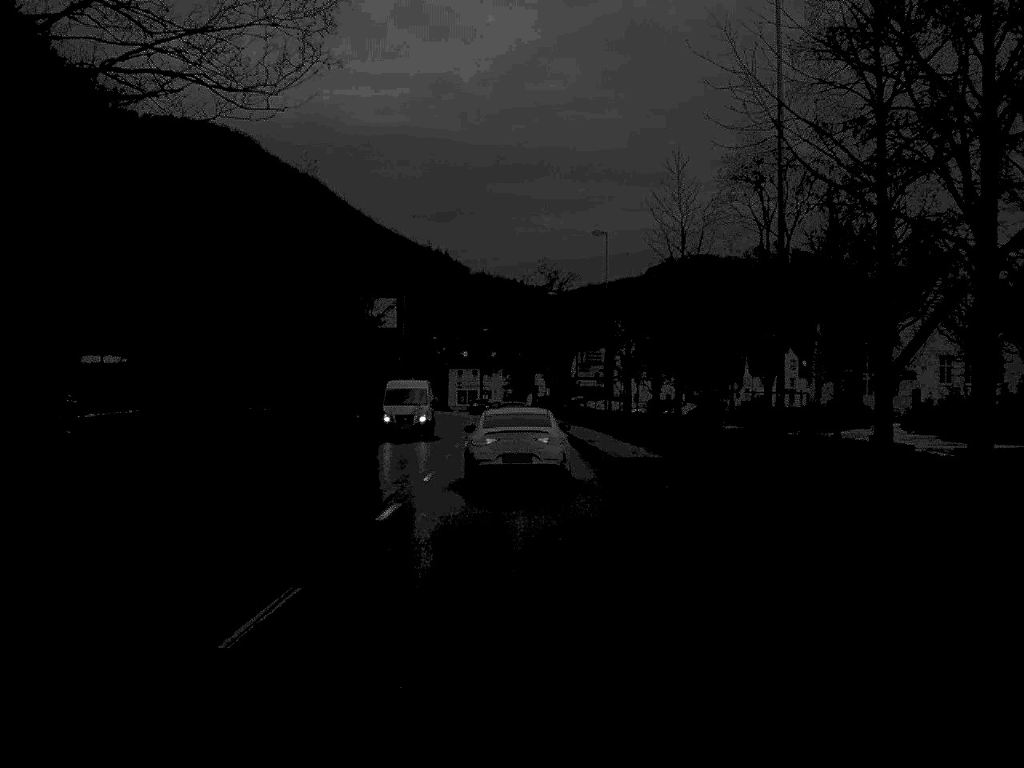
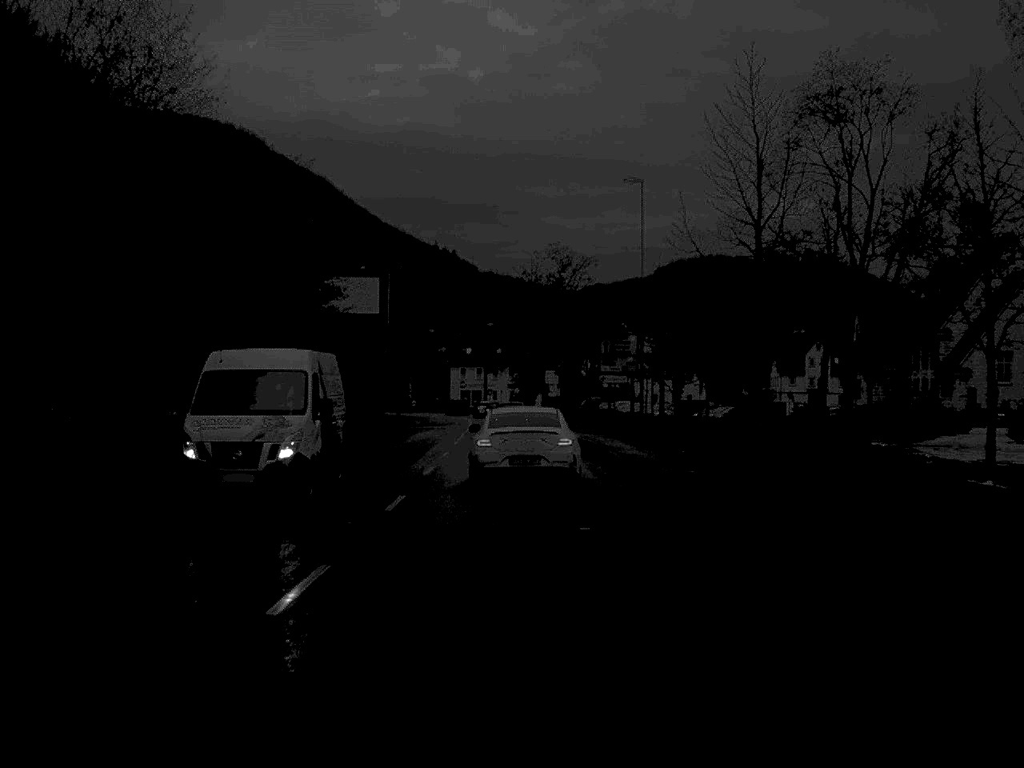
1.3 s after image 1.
(0.0, +16.3) m; 0°
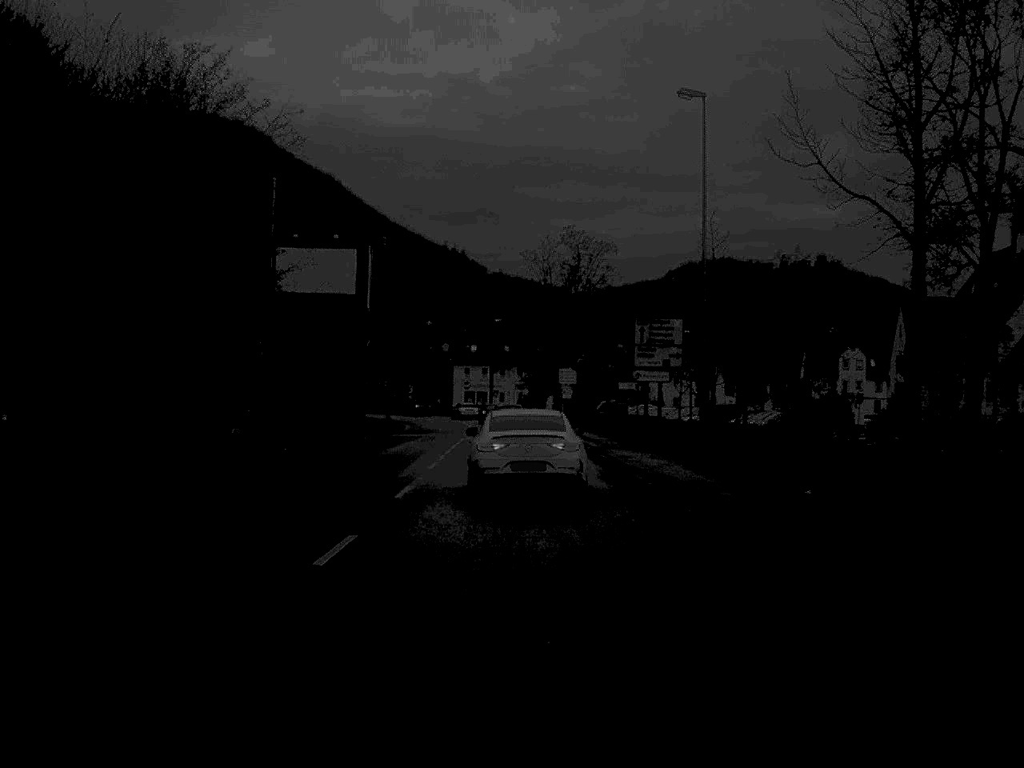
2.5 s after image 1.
(0.0, +15.0) m; 0°
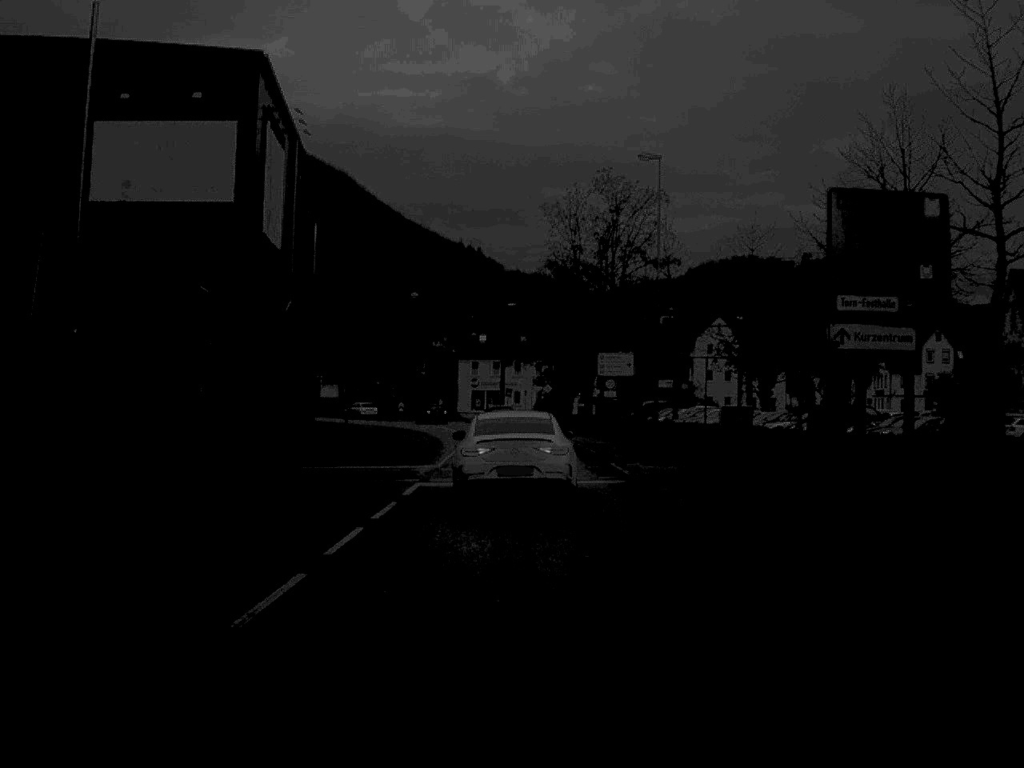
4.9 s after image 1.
(-0.2, +29.7) m; -1°
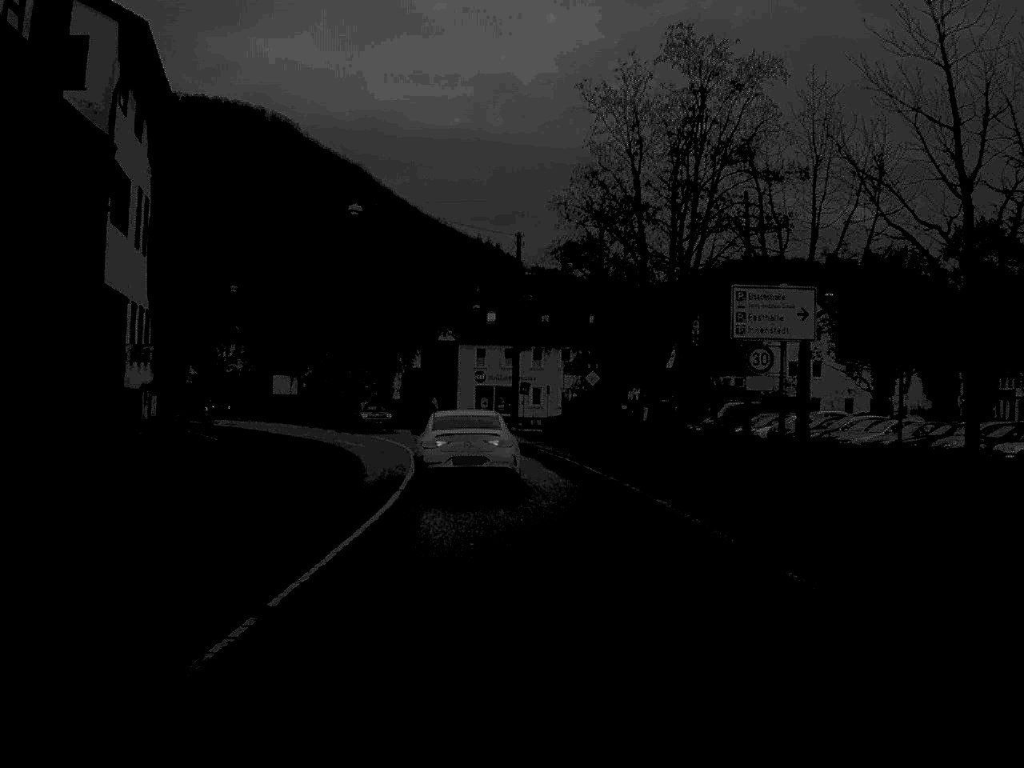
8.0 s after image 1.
(-0.2, +35.3) m; -1°
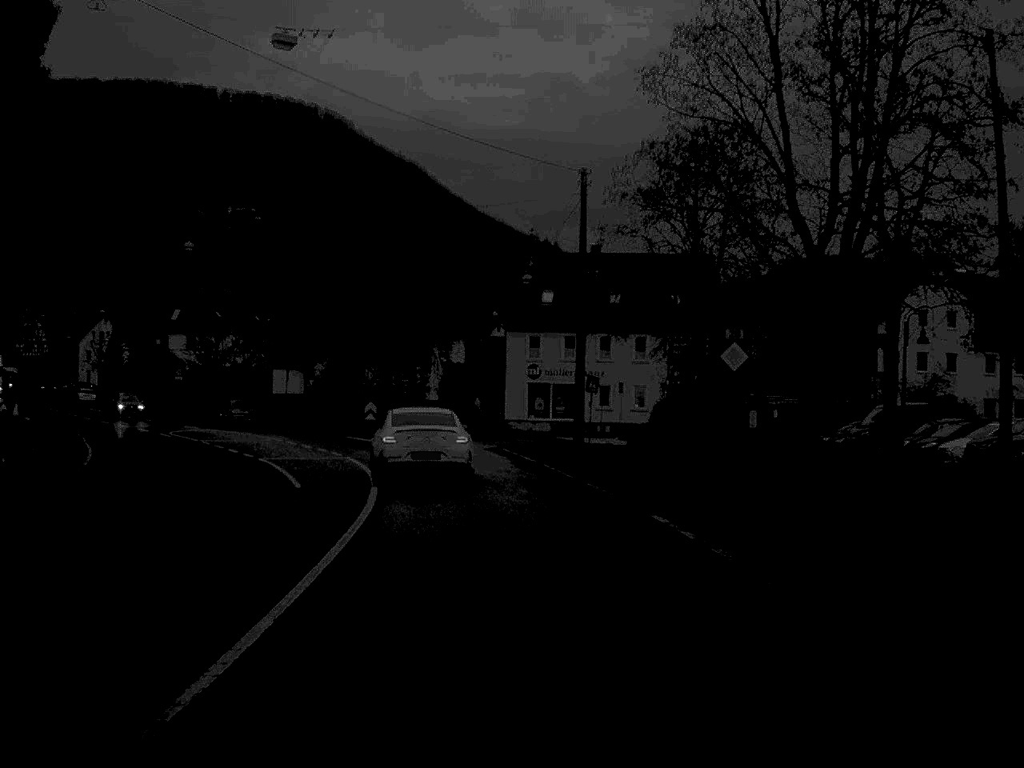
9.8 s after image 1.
(-0.3, +21.3) m; -3°
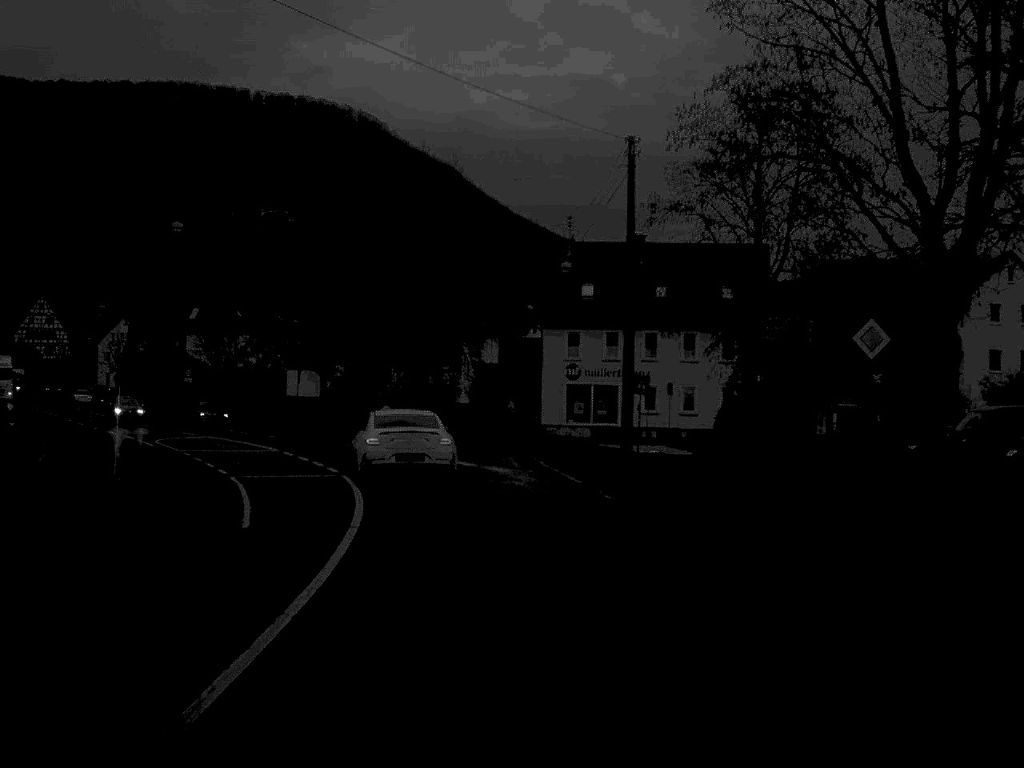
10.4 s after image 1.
(-0.1, +7.3) m; -2°
